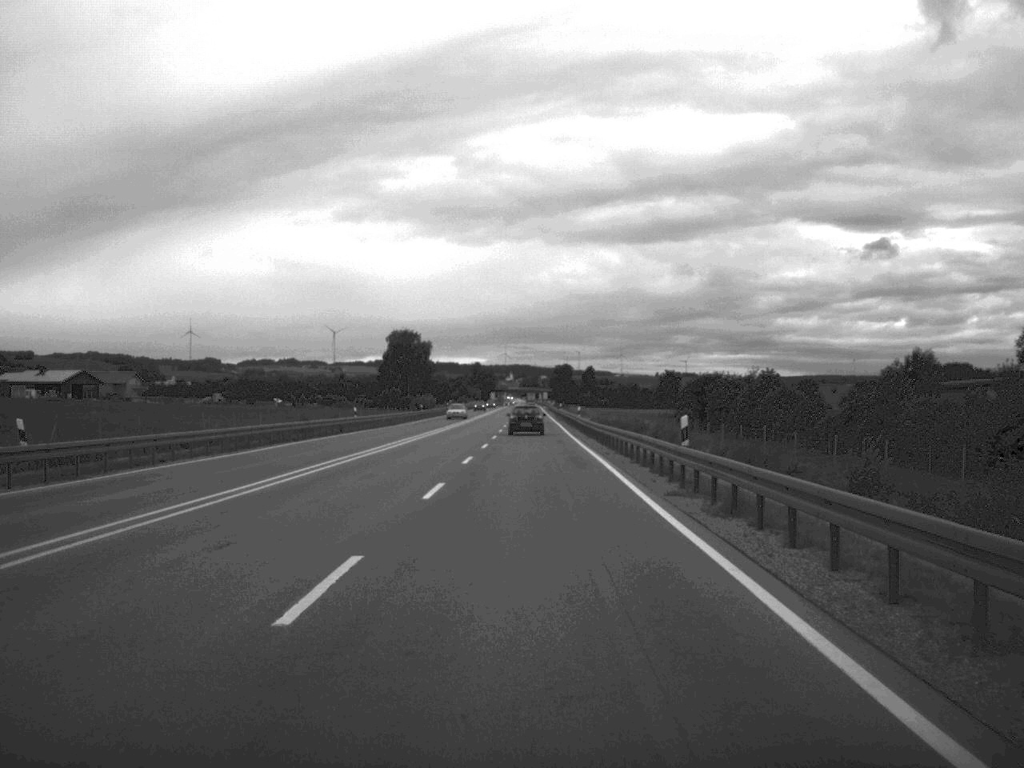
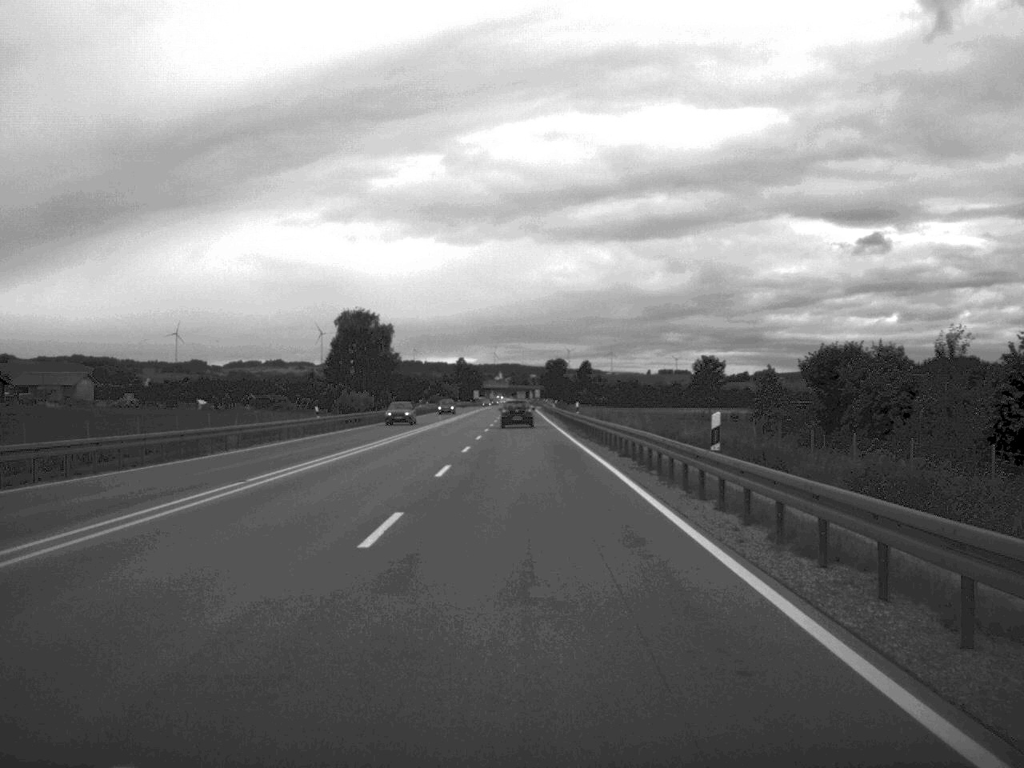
(+0.2, +55.3) m; 0°
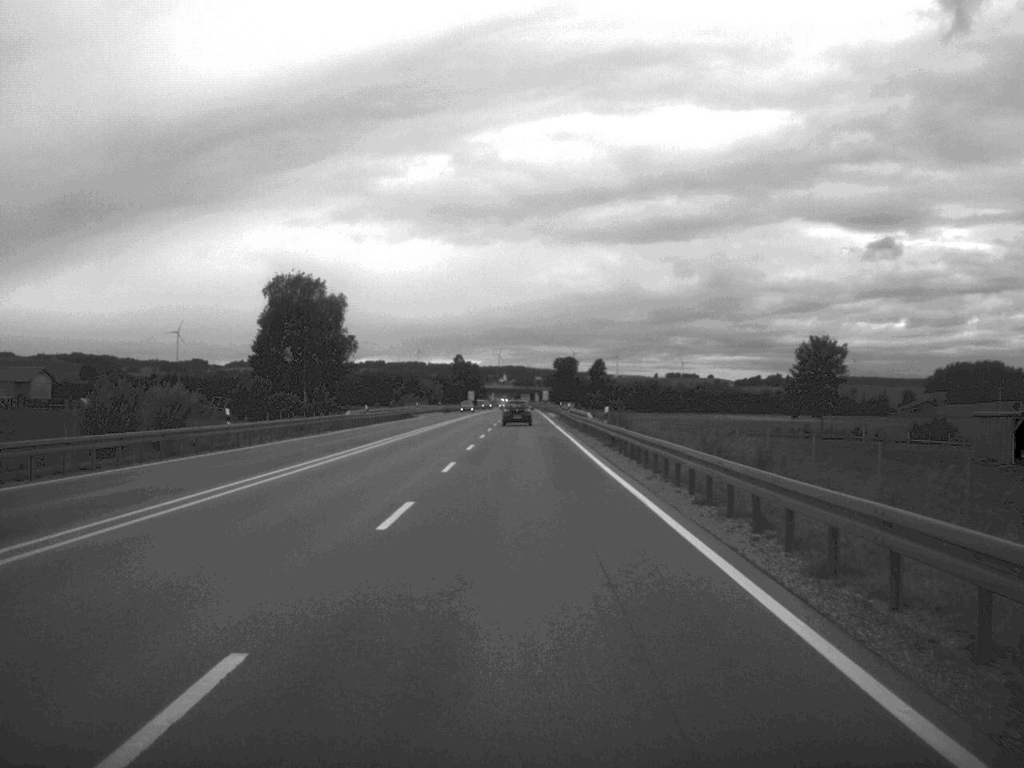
(-0.2, +57.6) m; 0°
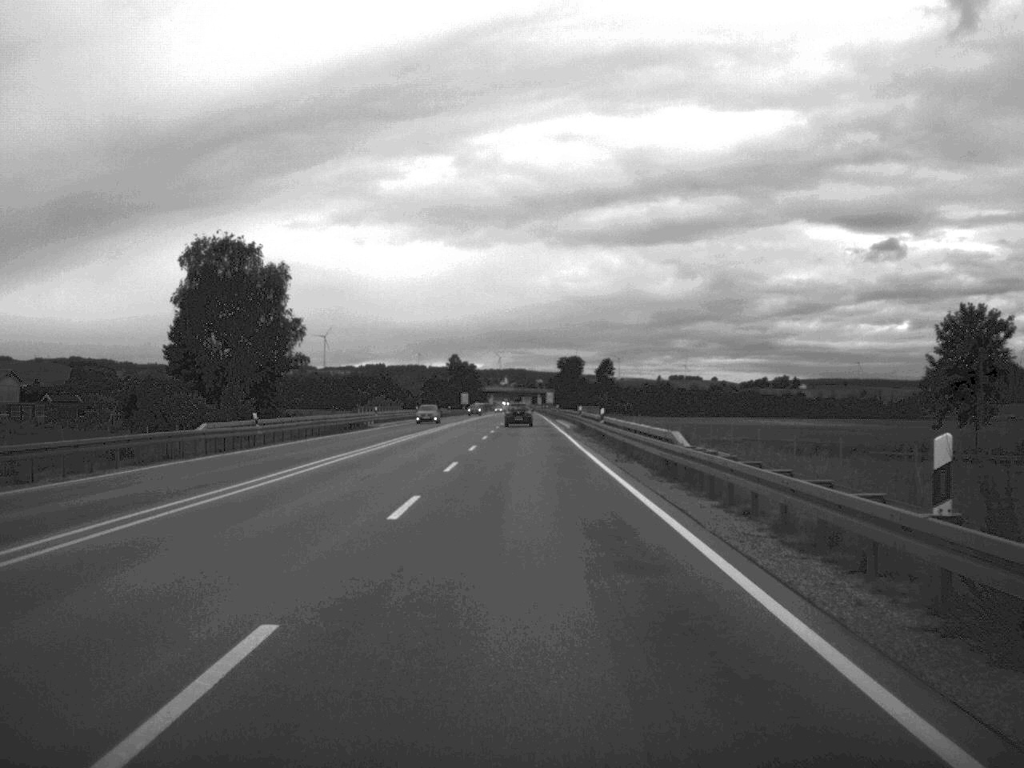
(0.0, +34.8) m; 0°
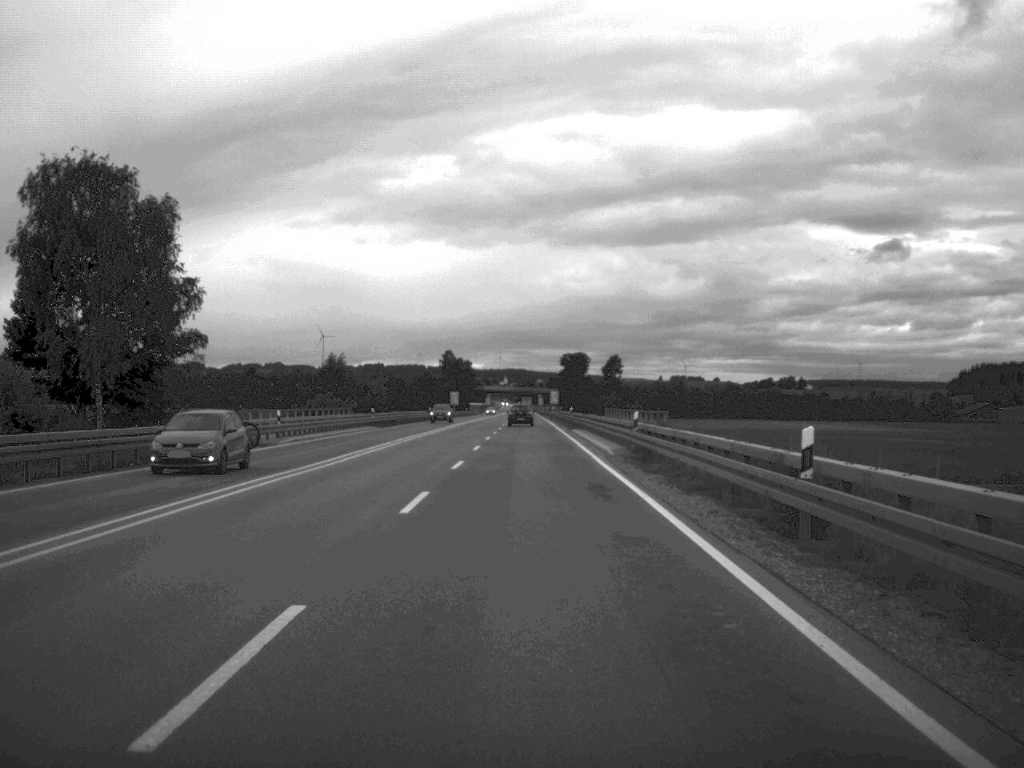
(-0.1, +35.0) m; 0°
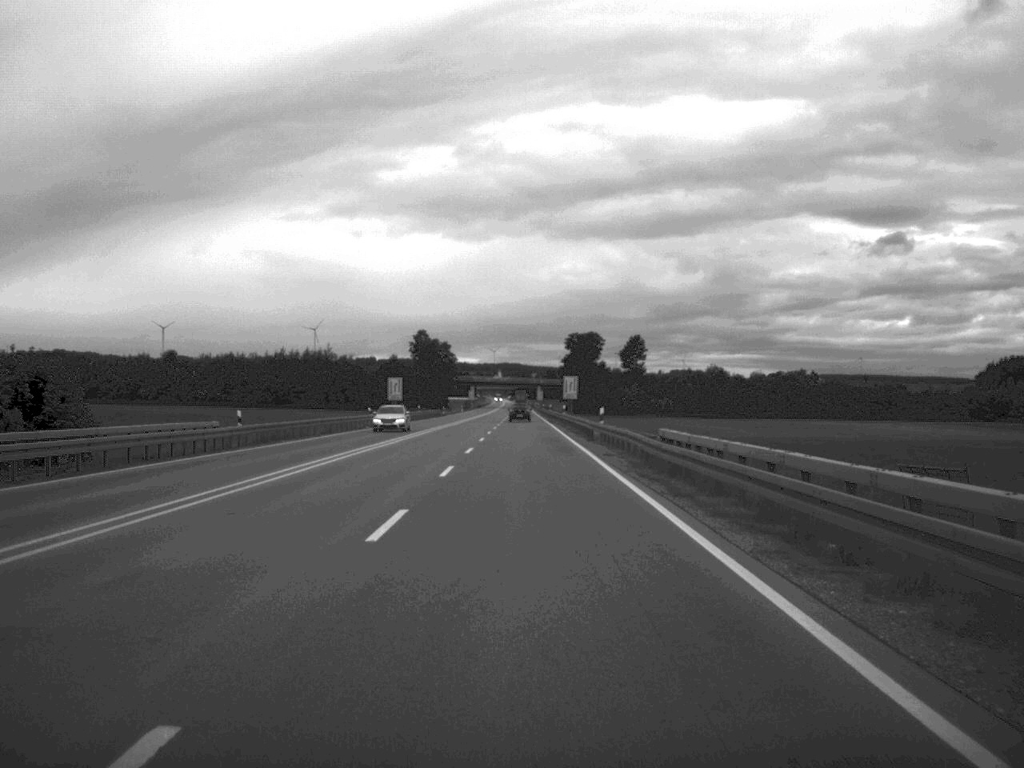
(0.0, +87.3) m; 0°
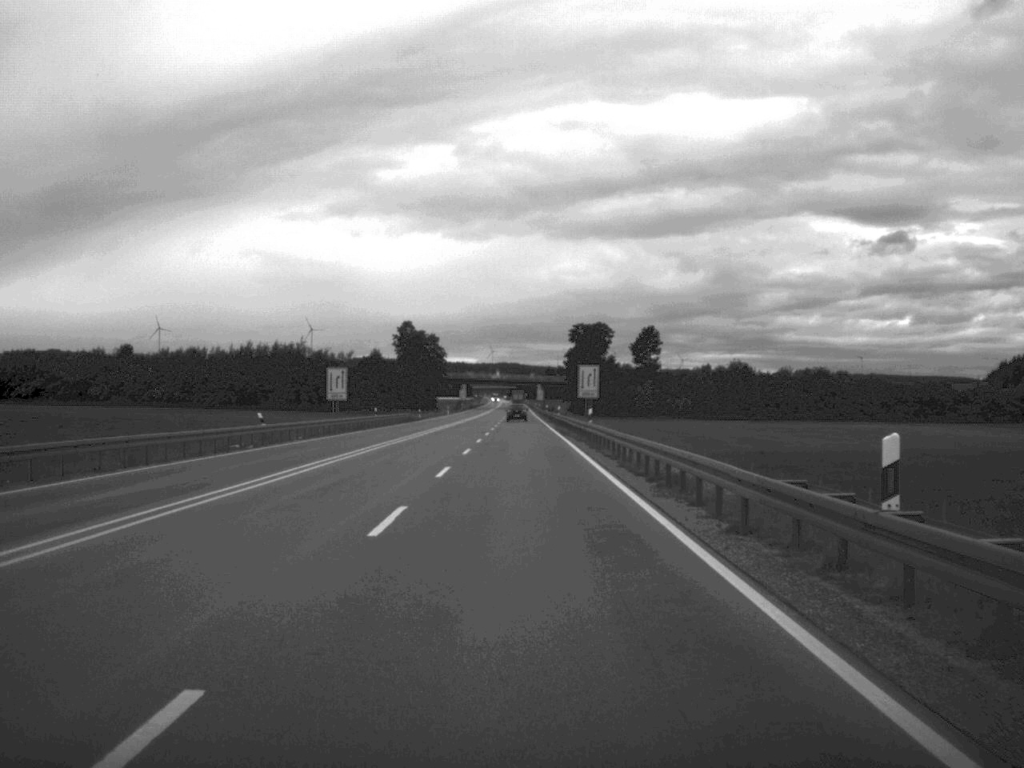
(0.0, +35.0) m; 0°
